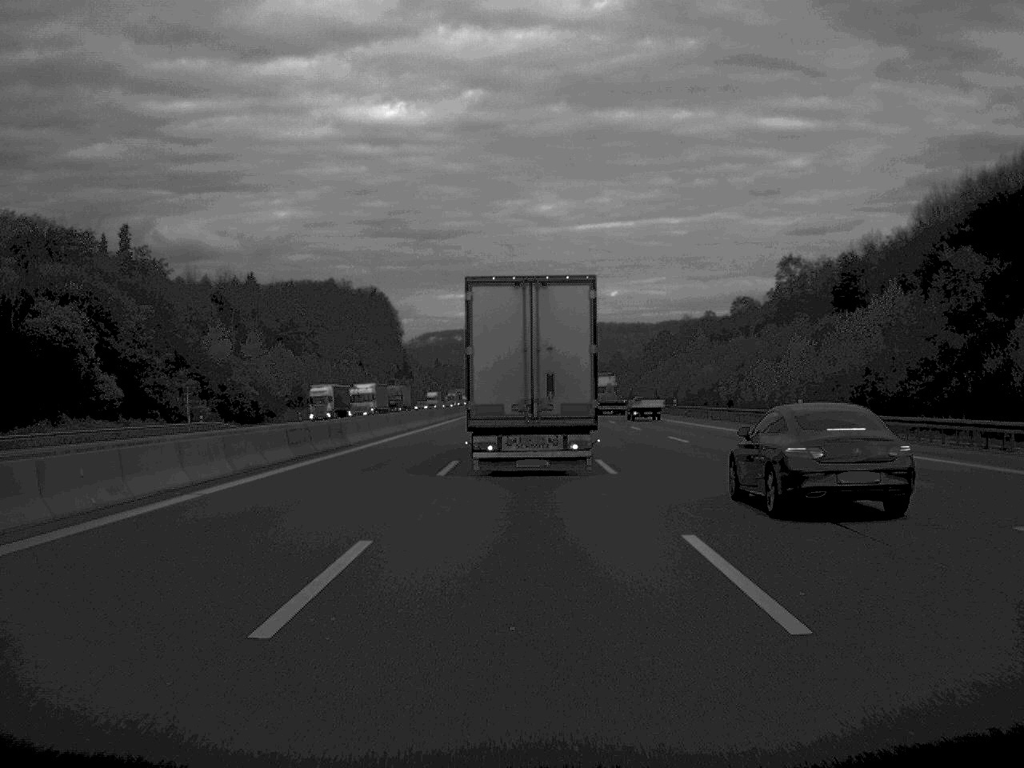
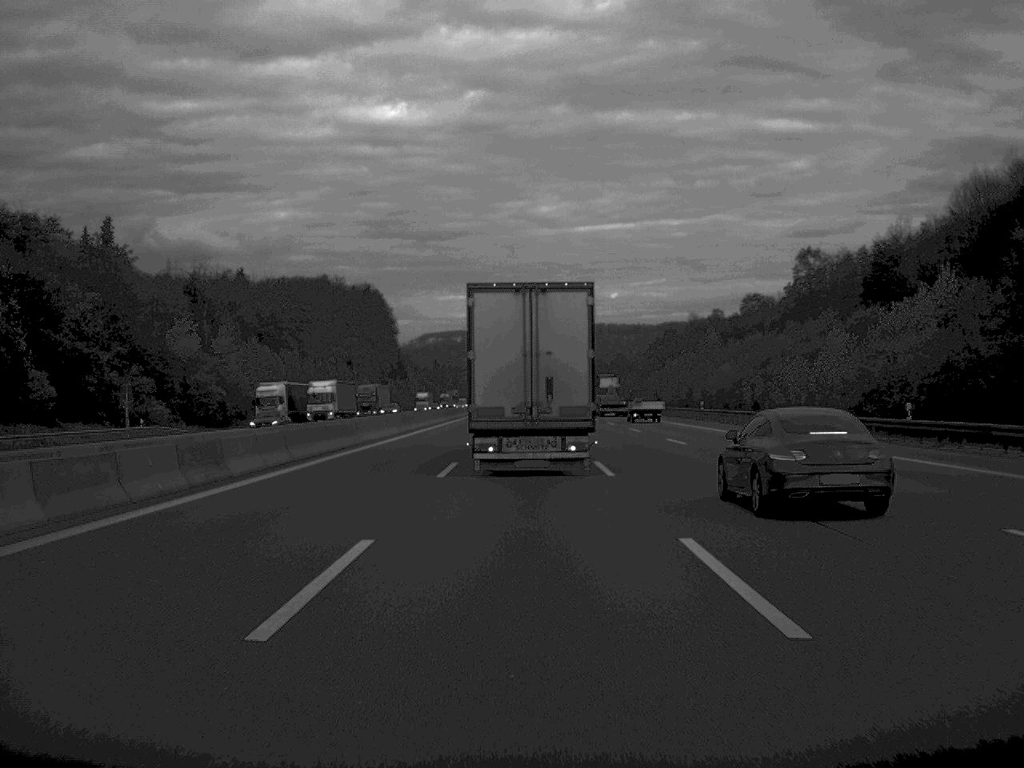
(0.0, +18.0) m; 0°
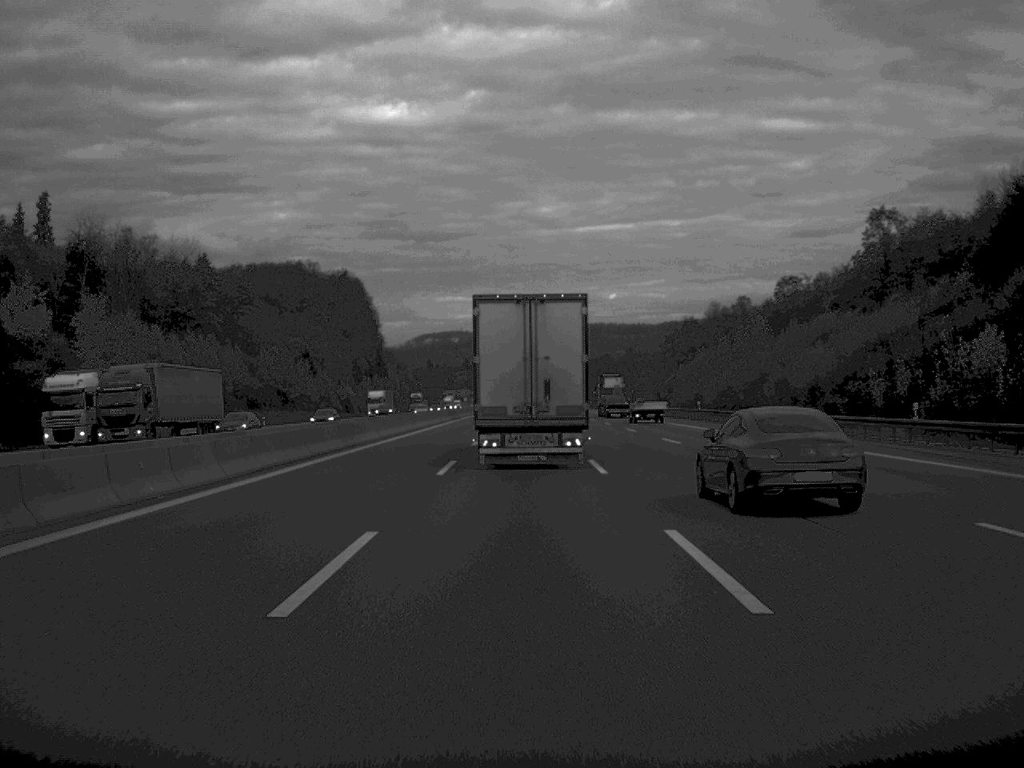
(0.0, +52.2) m; 0°
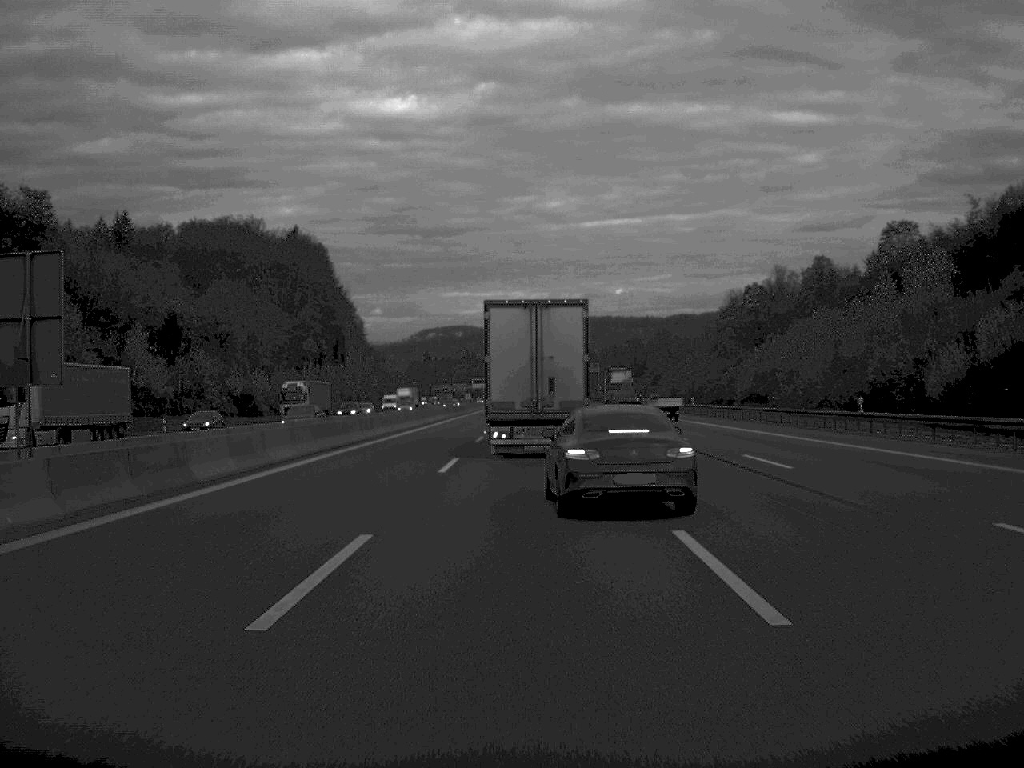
(-0.2, +89.9) m; 0°
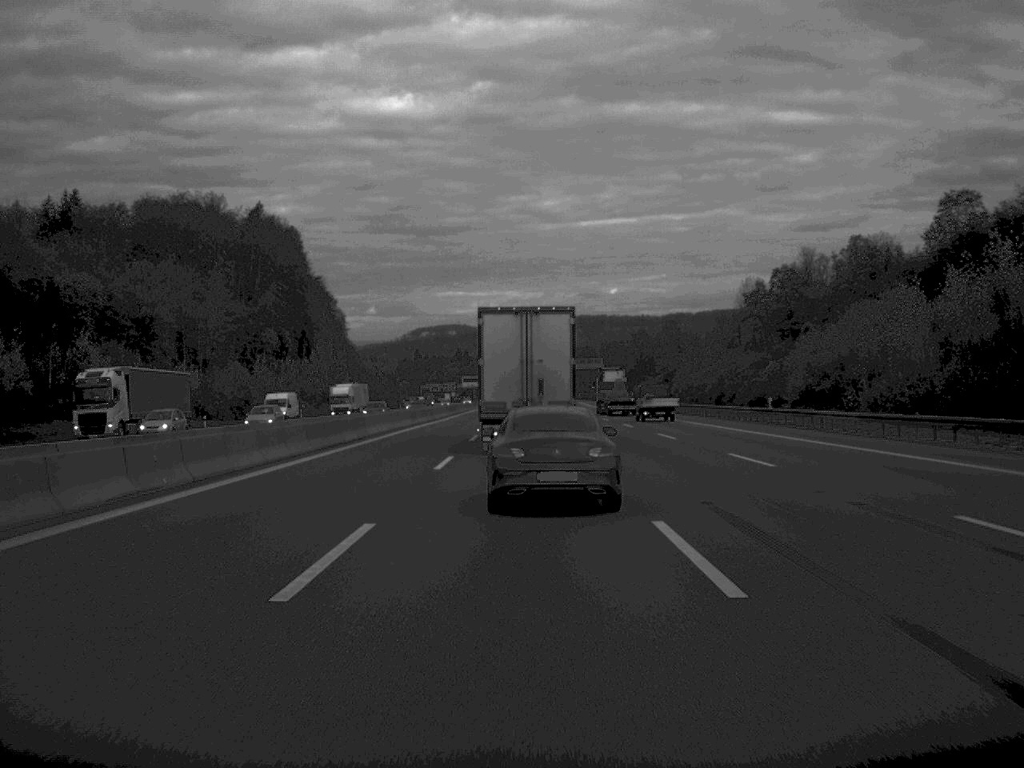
(+0.1, +35.1) m; 0°
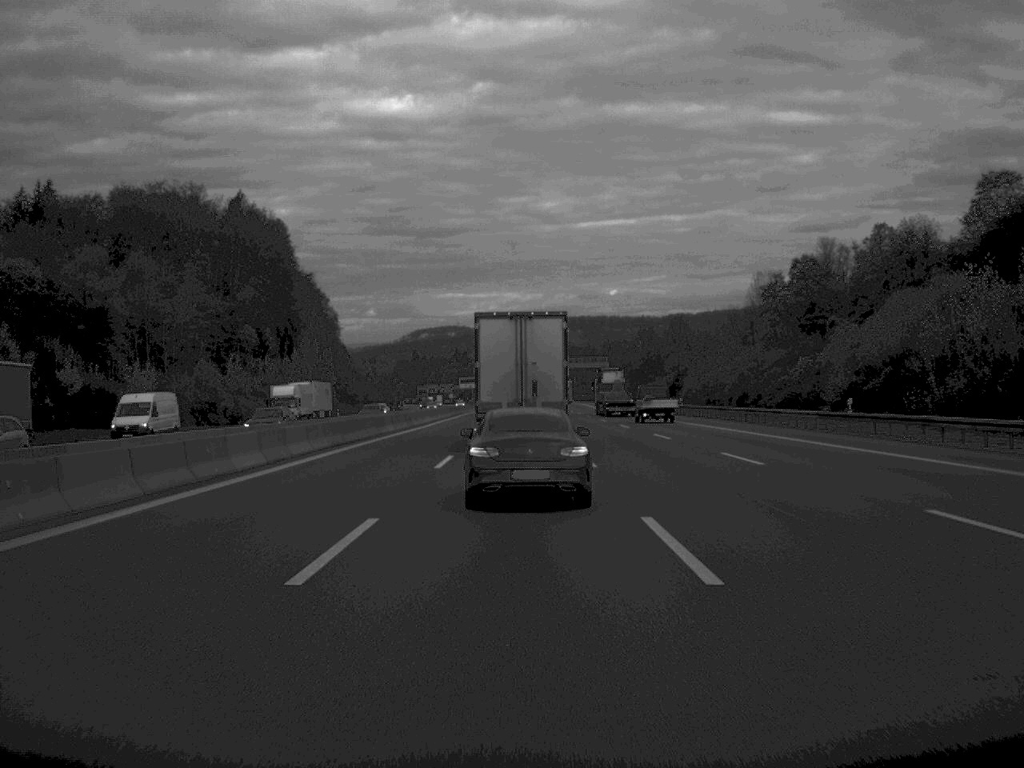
(0.0, +16.3) m; 0°
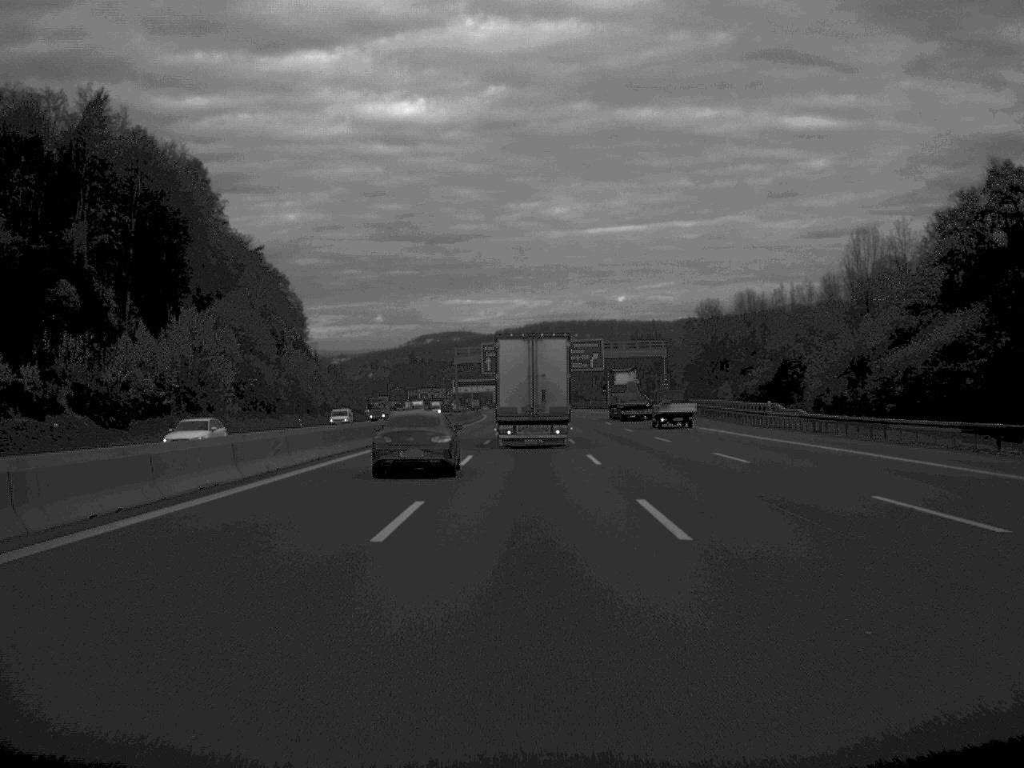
(-0.4, +85.6) m; 0°
